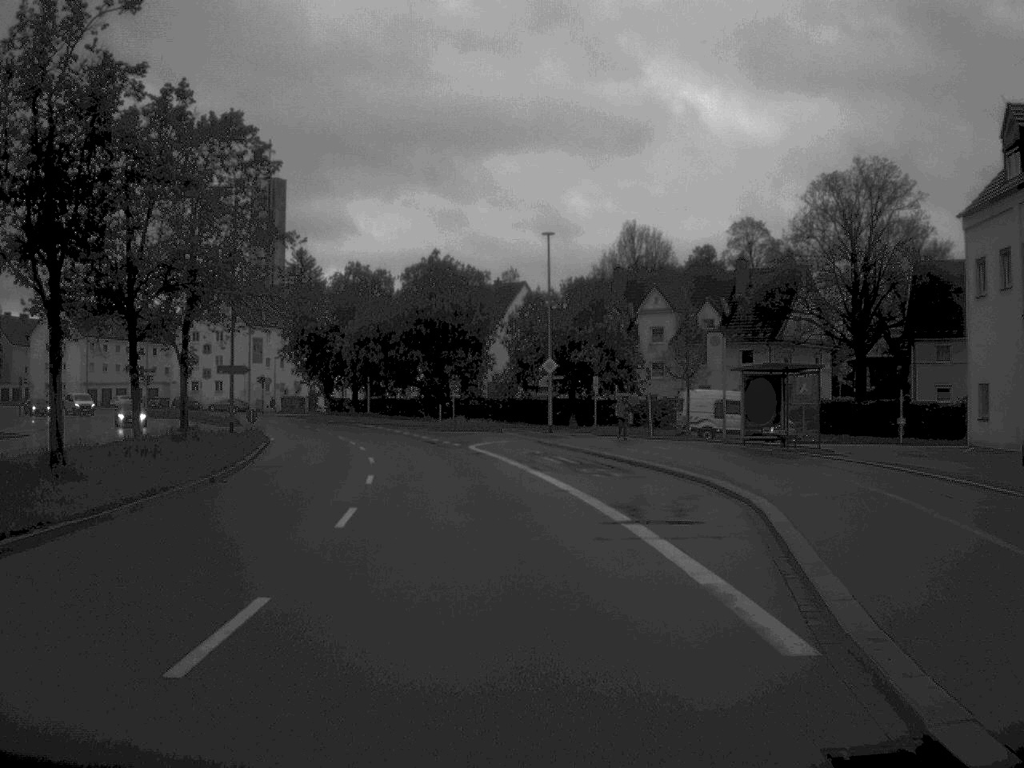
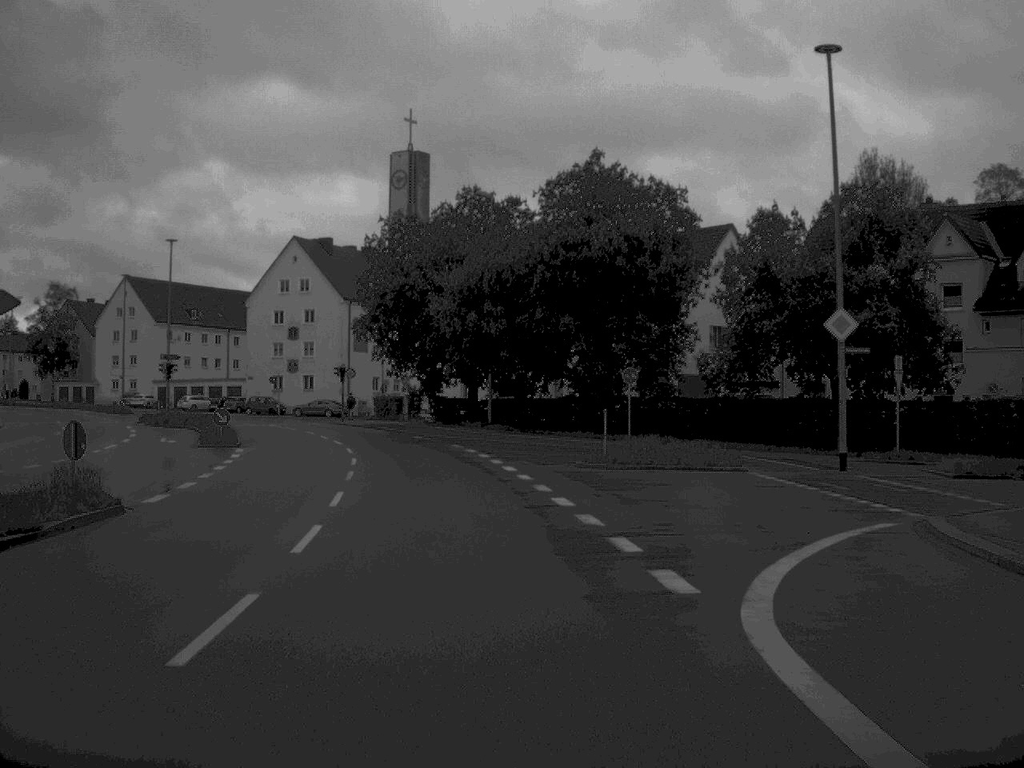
(-2.2, +35.2) m; -8°
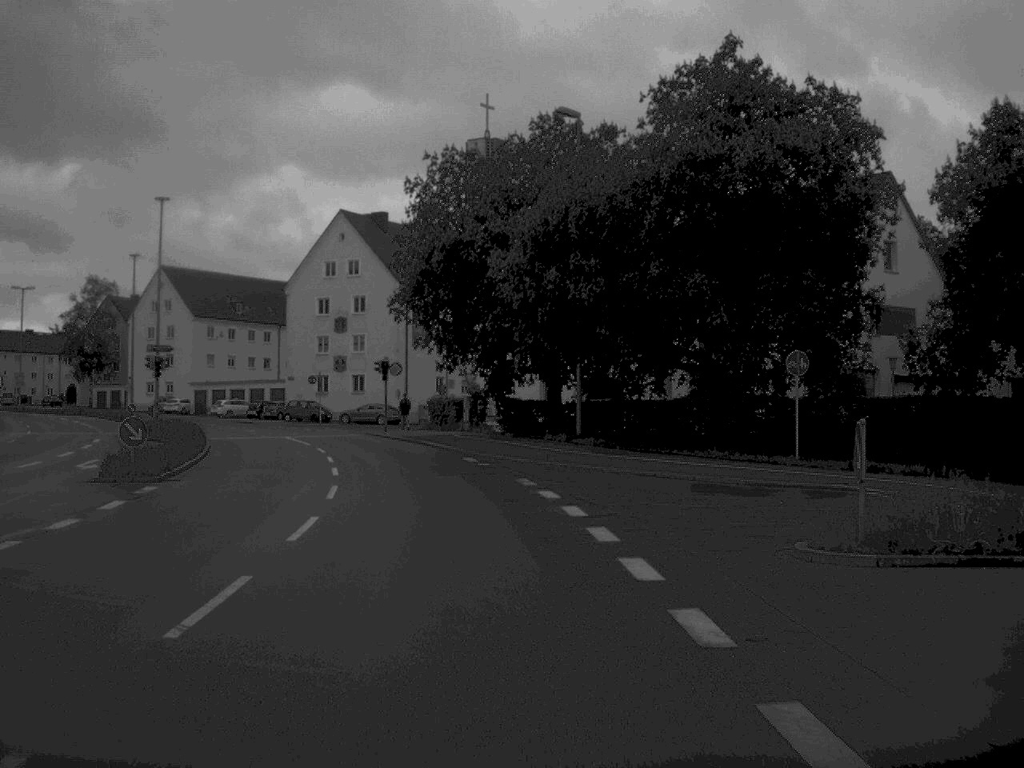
(-0.6, +16.9) m; -4°
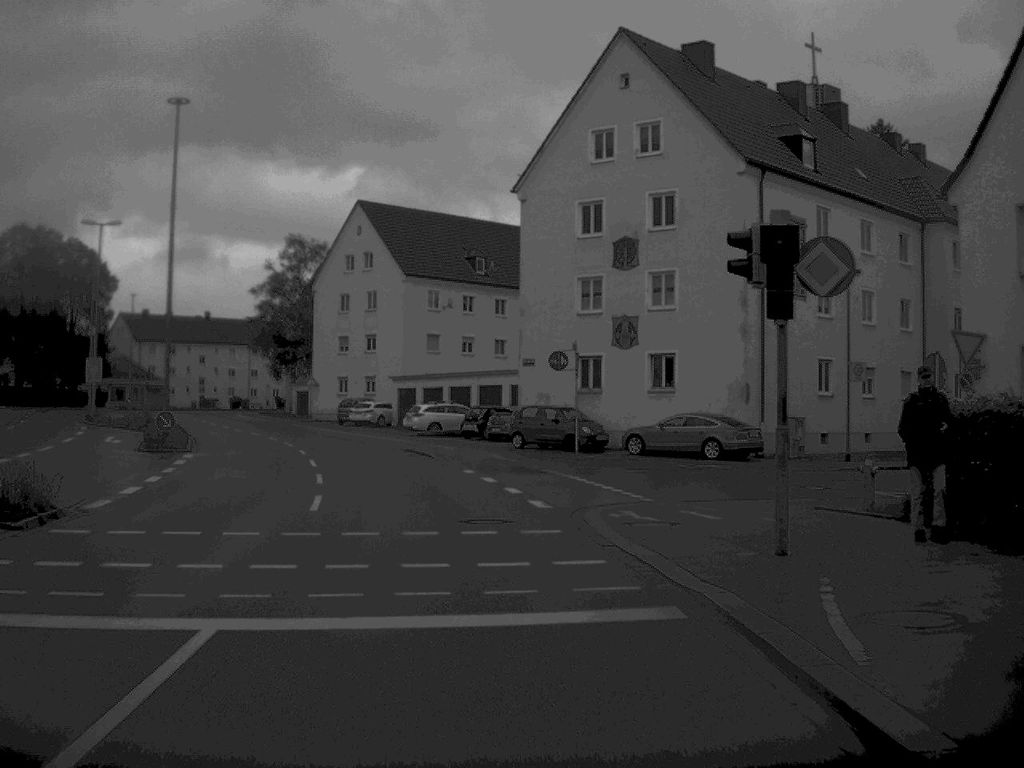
(-5.4, +43.8) m; -14°
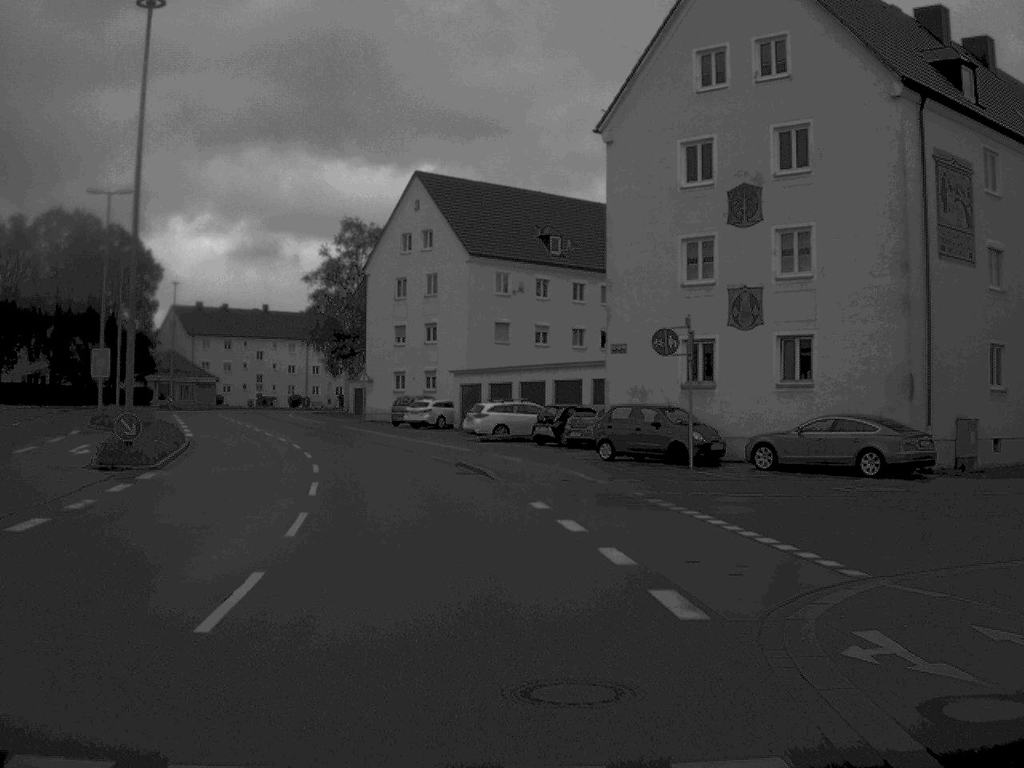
(-0.3, +10.1) m; -3°
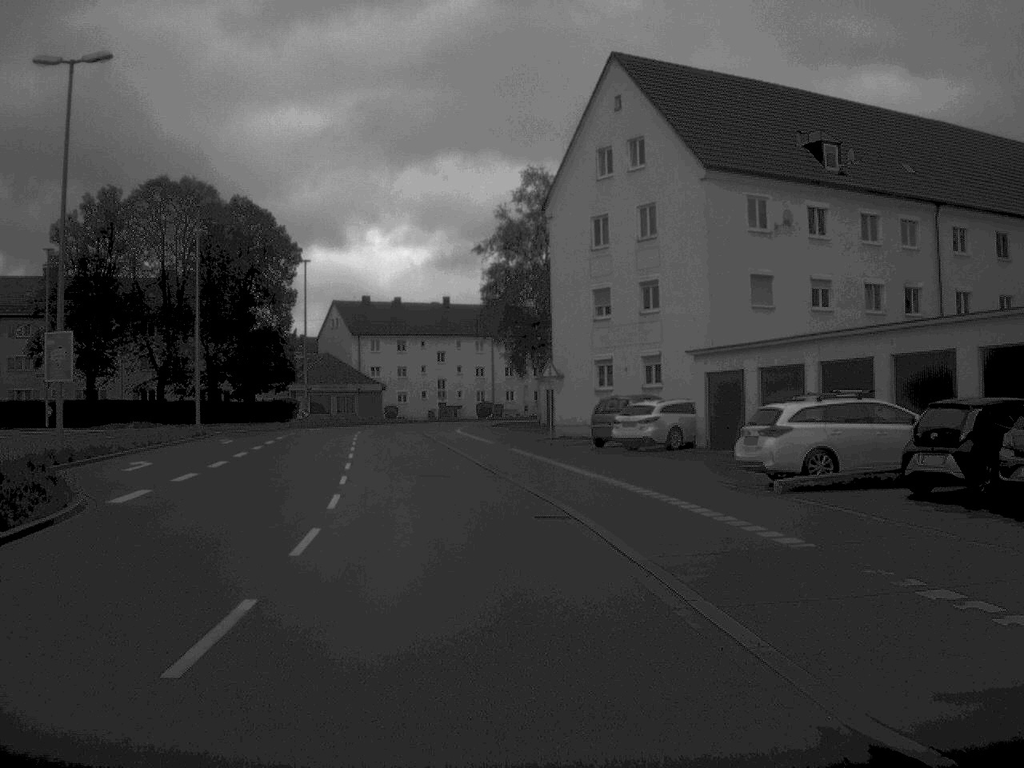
(-2.1, +25.6) m; -10°
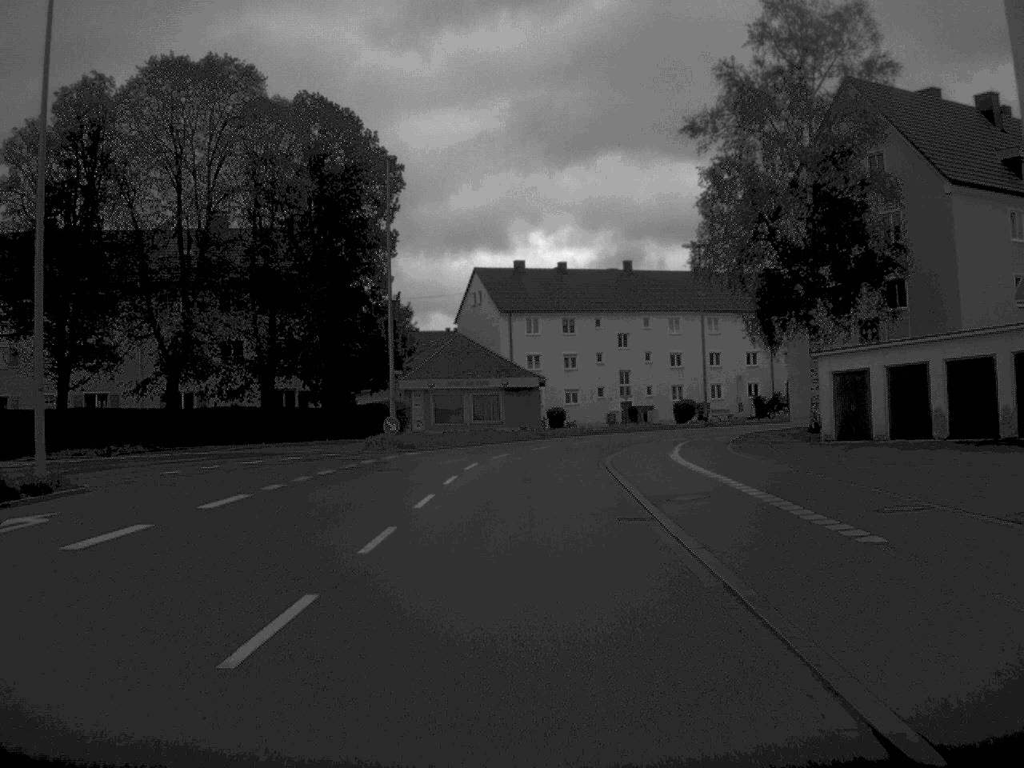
(-2.9, +35.2) m; -8°
